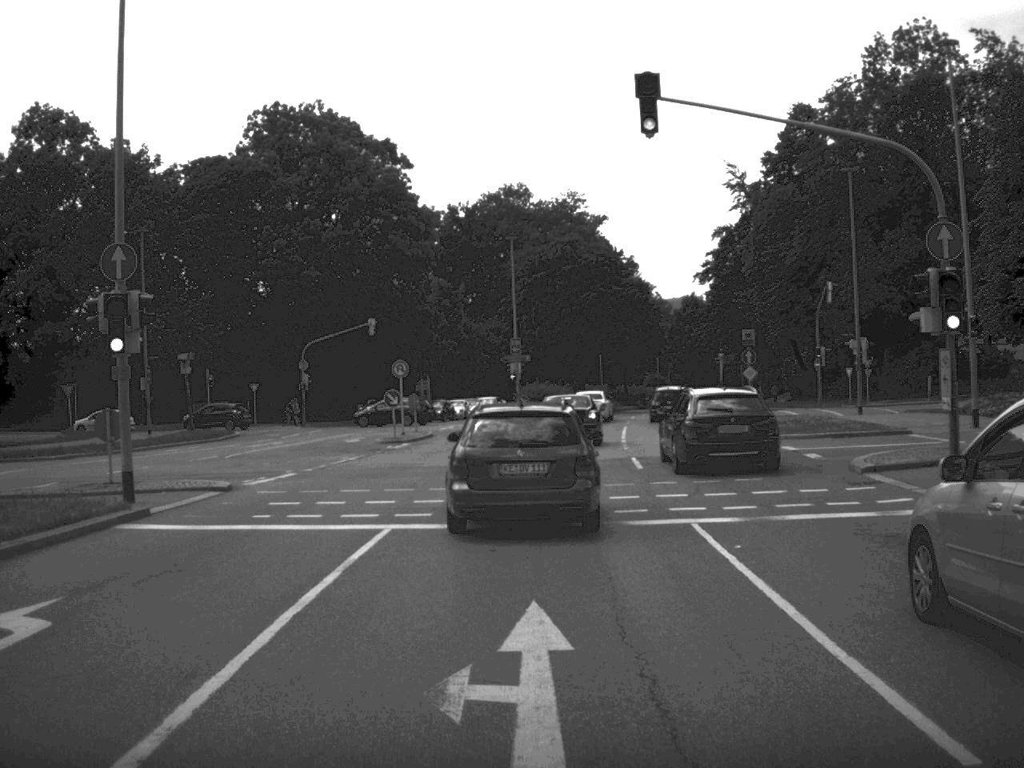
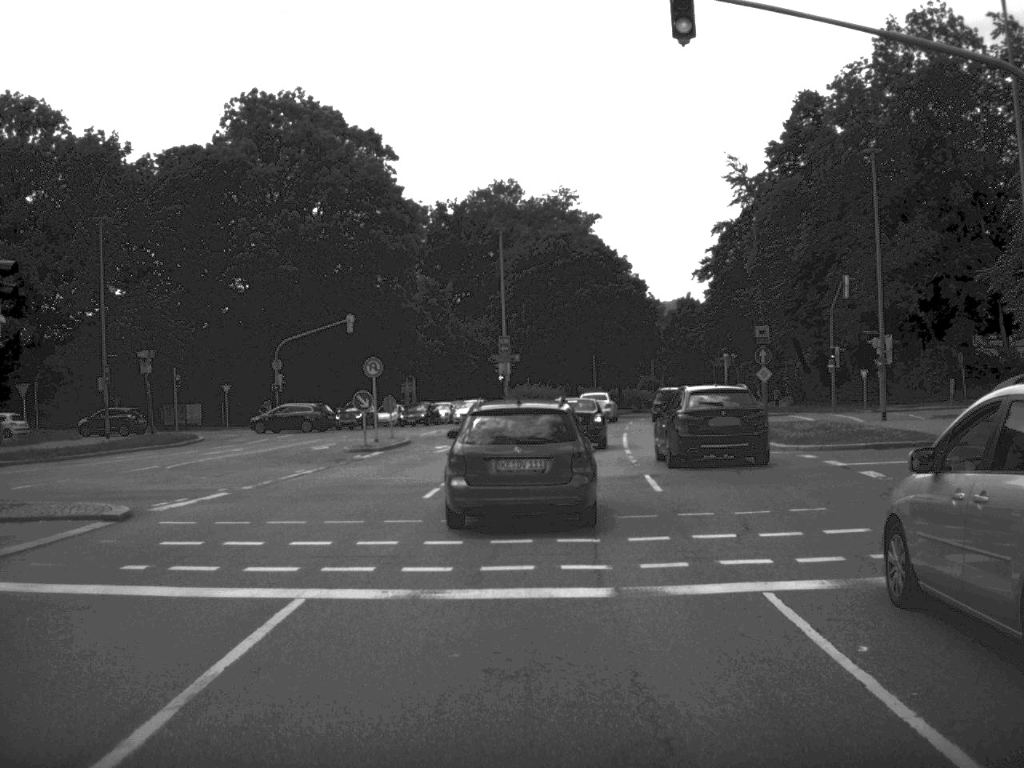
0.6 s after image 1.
(0.0, +5.1) m; 0°
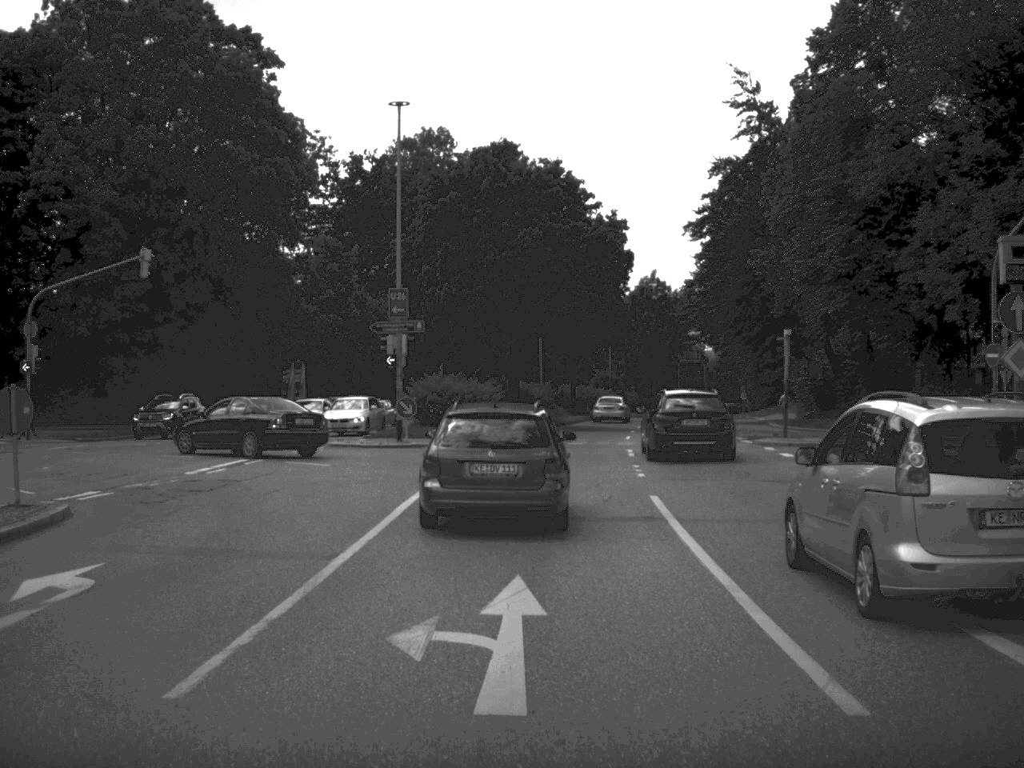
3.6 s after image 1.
(+0.6, +28.6) m; +3°
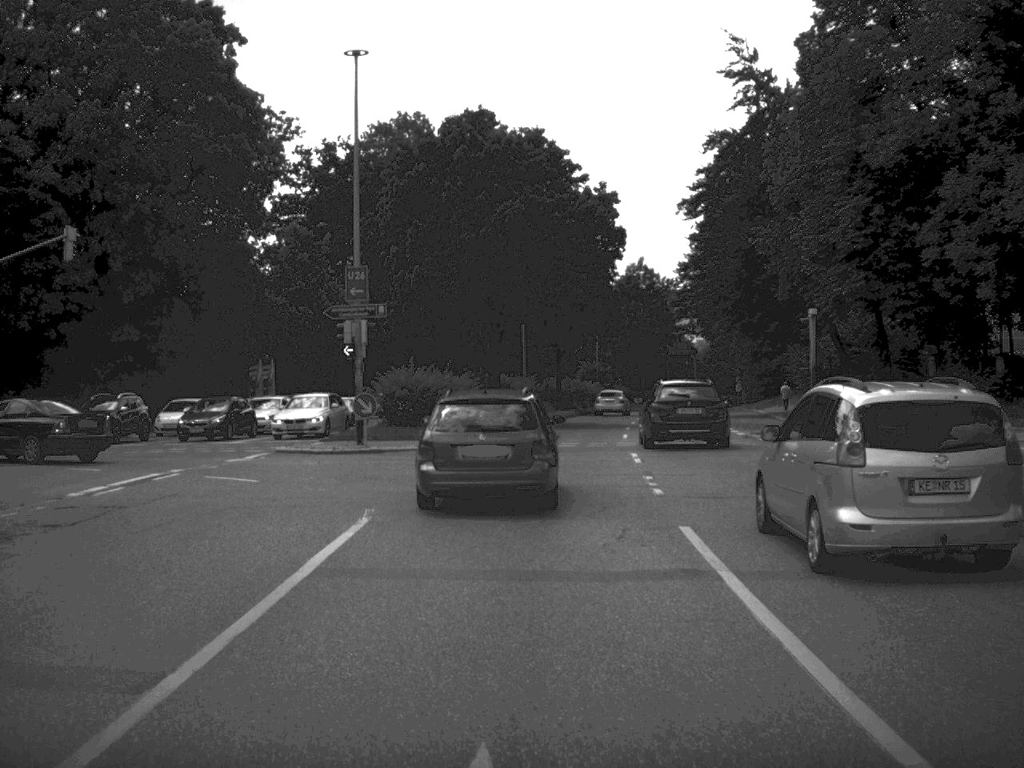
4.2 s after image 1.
(0.0, +5.6) m; +1°
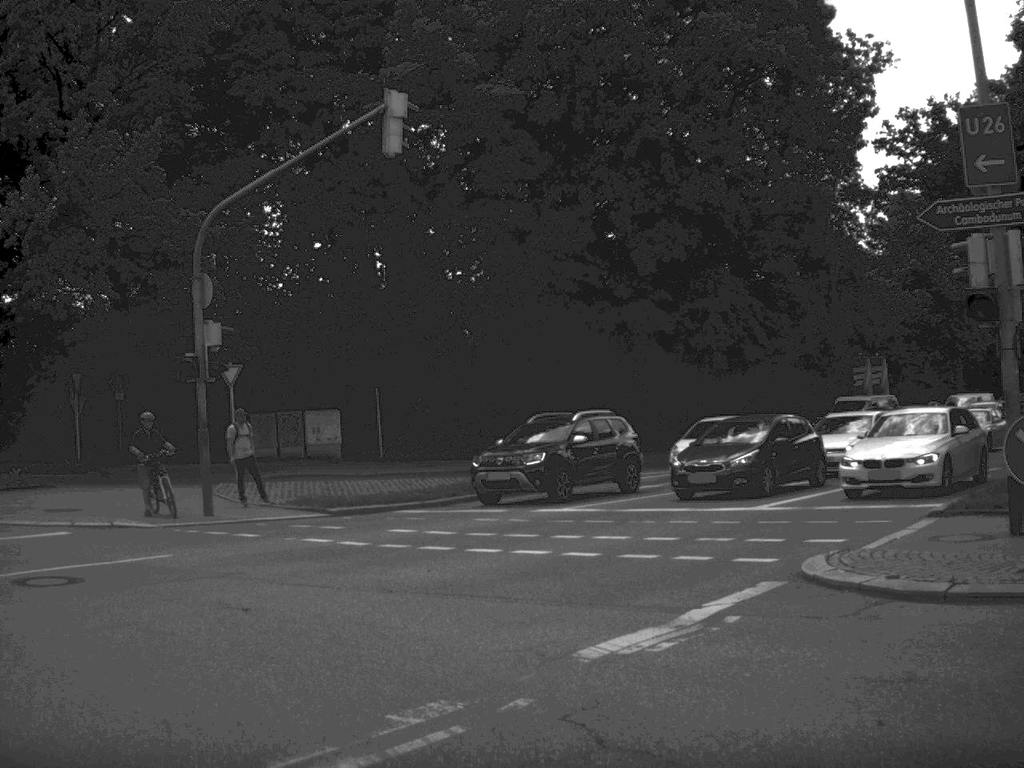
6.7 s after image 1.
(-2.2, +19.2) m; -29°
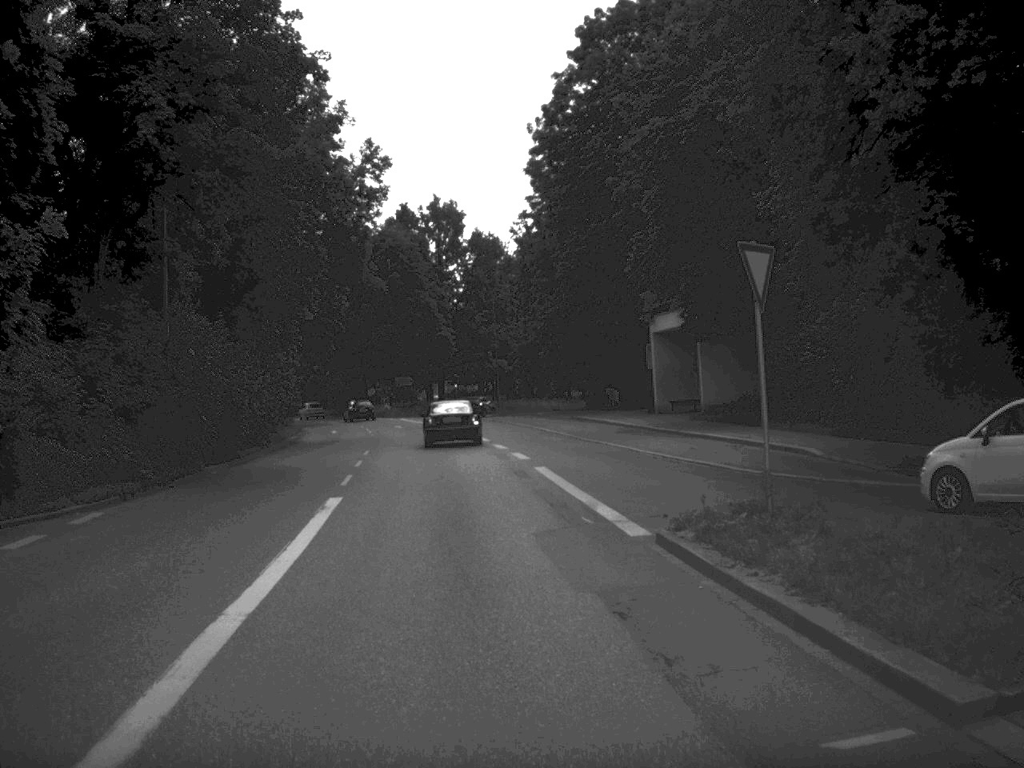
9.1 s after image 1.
(-9.3, +17.5) m; -47°
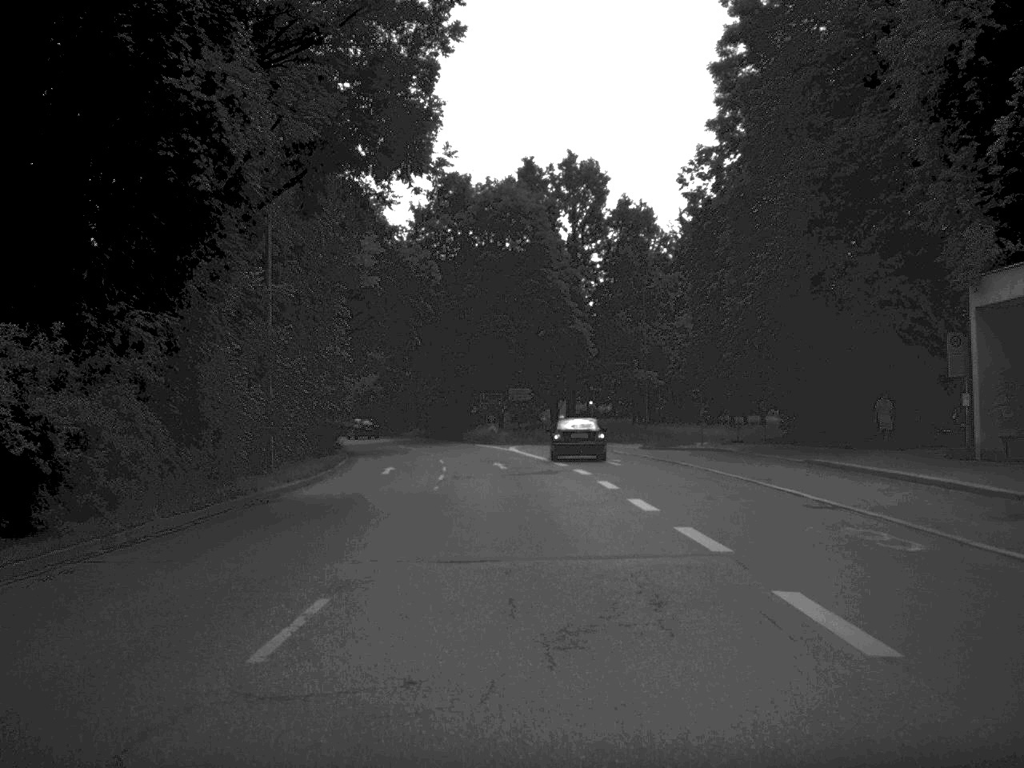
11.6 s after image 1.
(-1.8, +28.0) m; -6°
